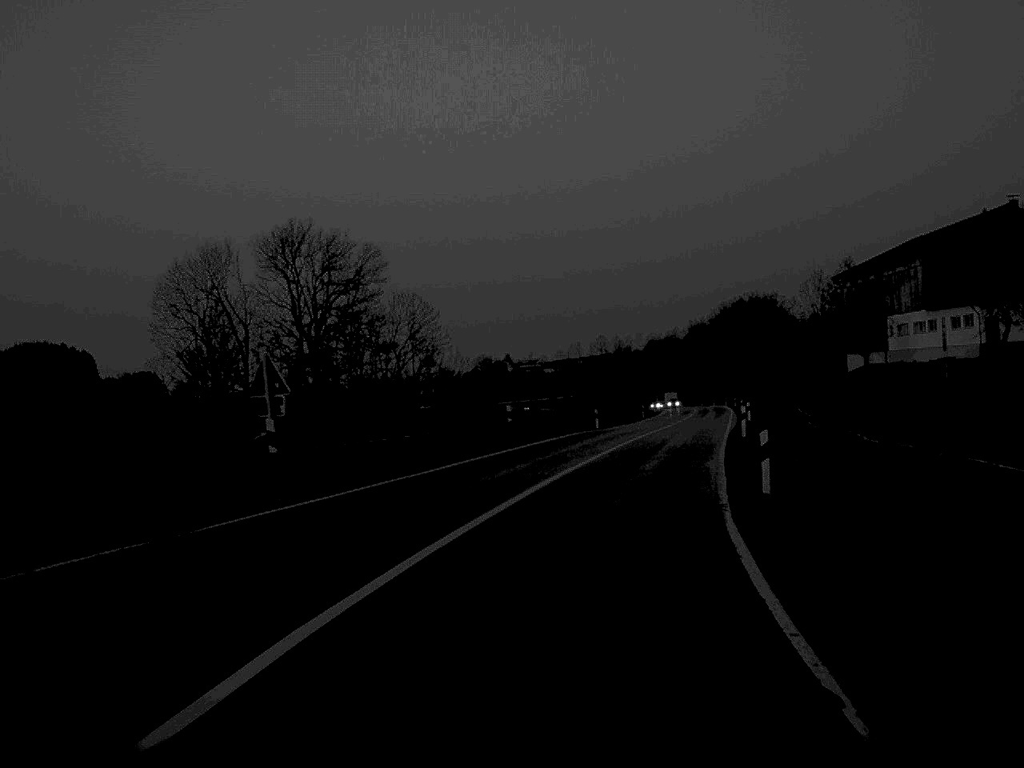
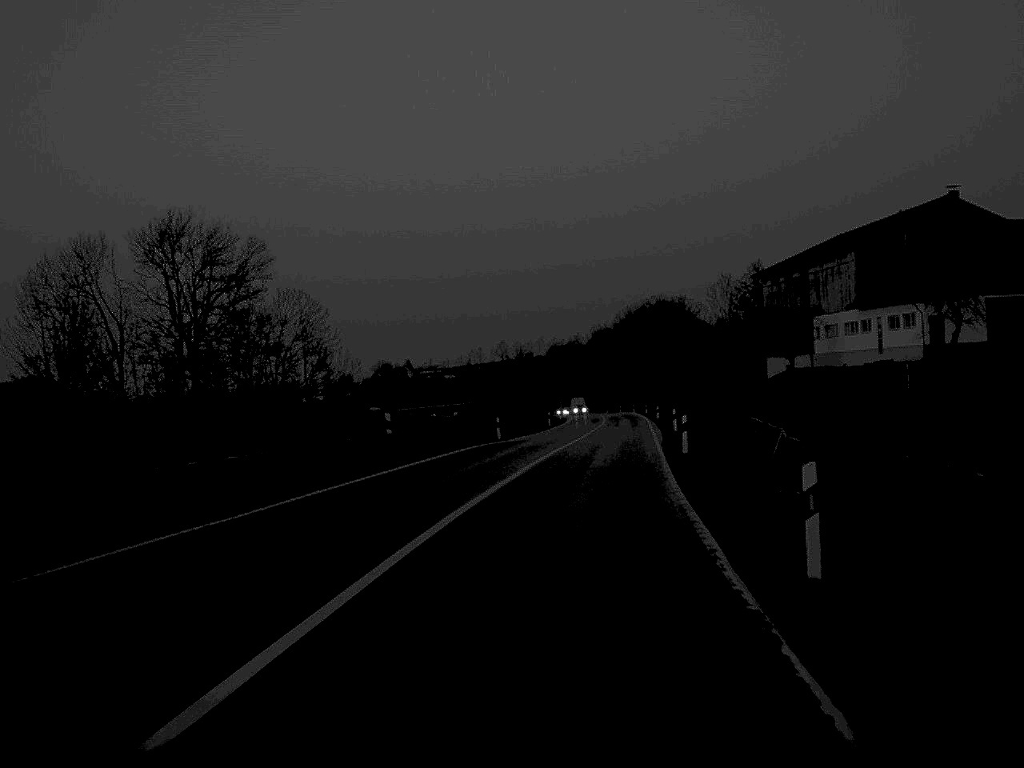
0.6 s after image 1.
(+0.4, +9.2) m; +4°
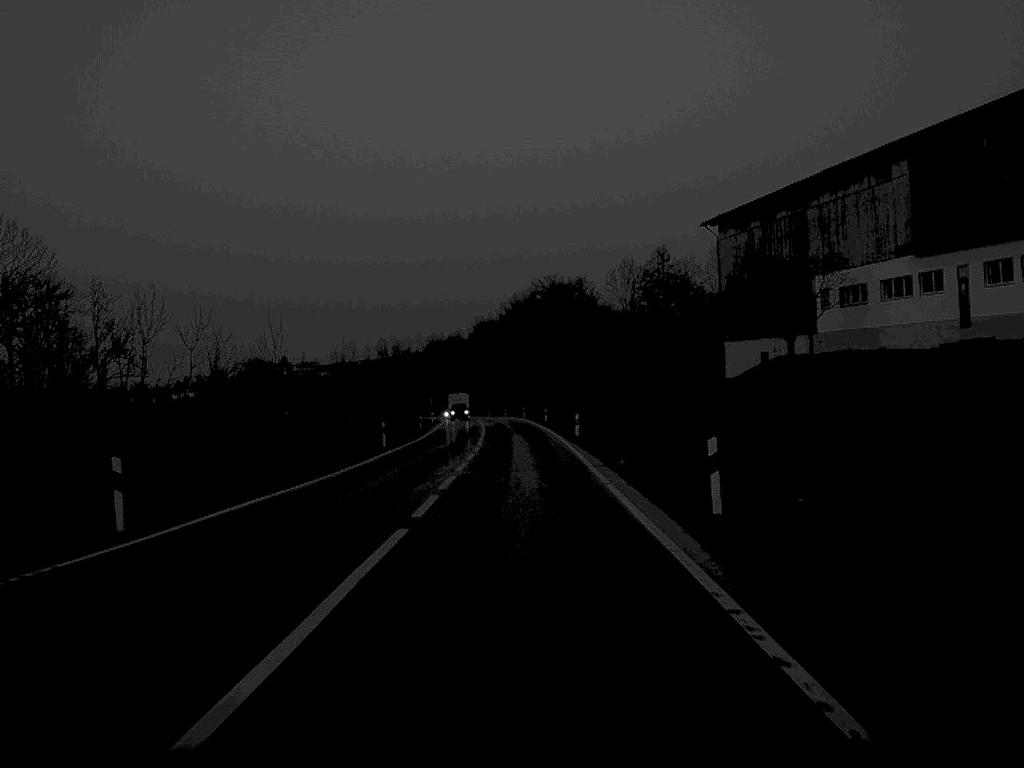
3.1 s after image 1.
(+2.5, +41.3) m; +5°
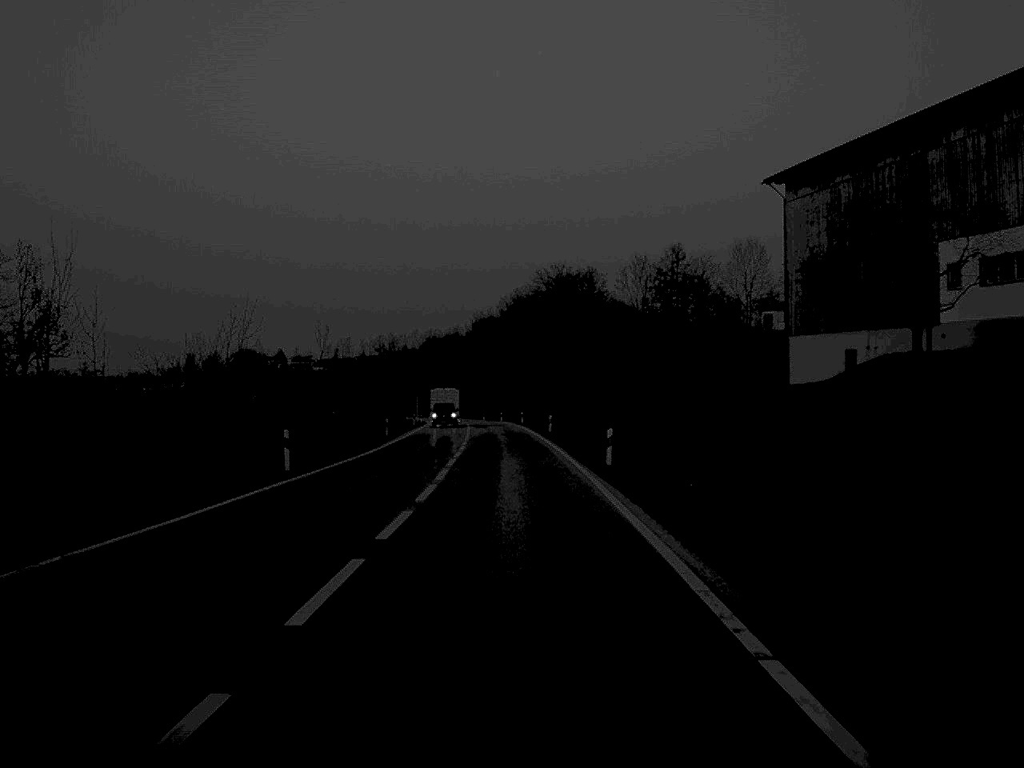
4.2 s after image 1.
(0.0, +21.2) m; 0°
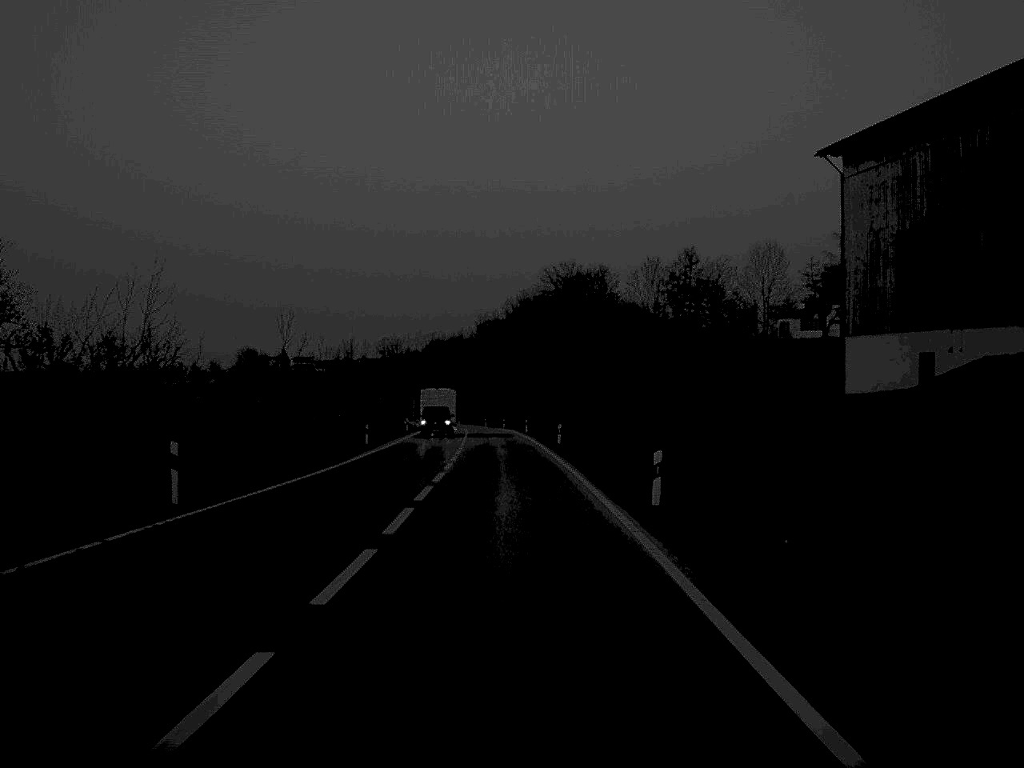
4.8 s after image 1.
(0.0, +10.6) m; 0°
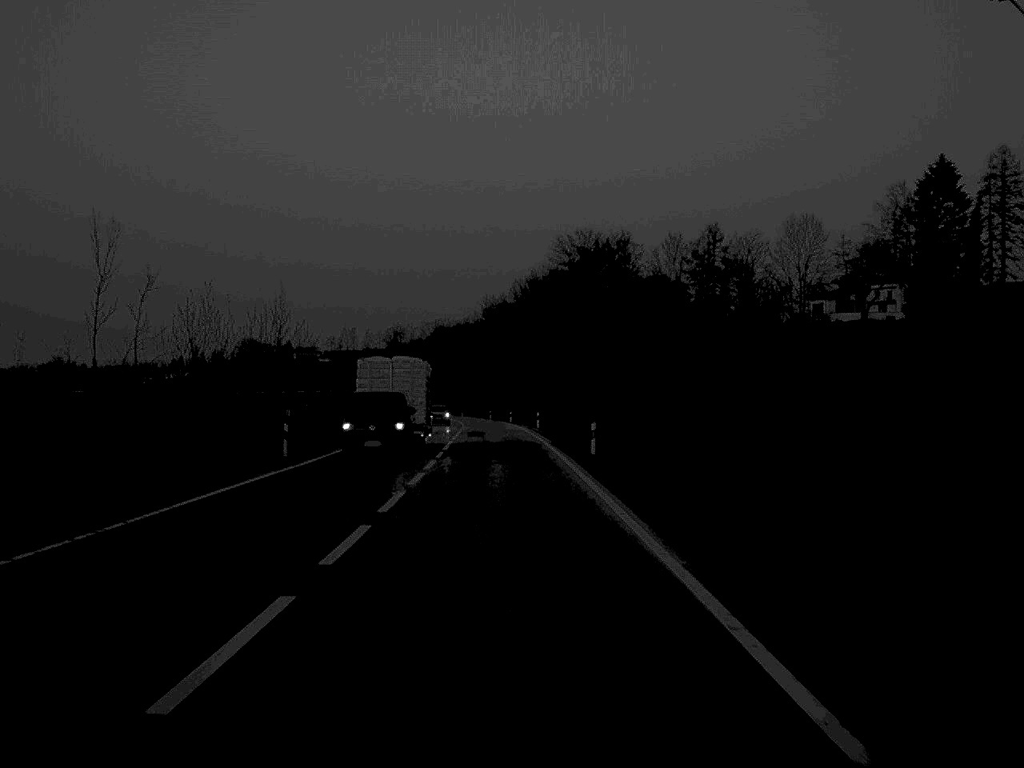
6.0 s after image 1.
(-0.1, +22.2) m; 0°
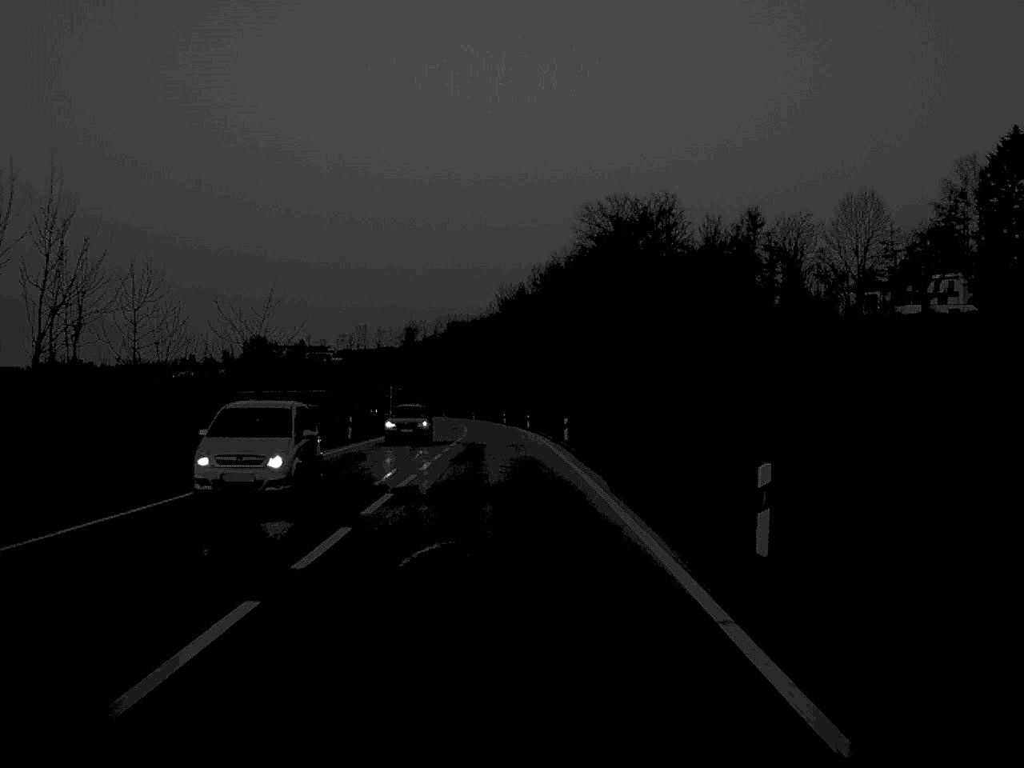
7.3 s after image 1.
(-0.2, +24.5) m; -1°
